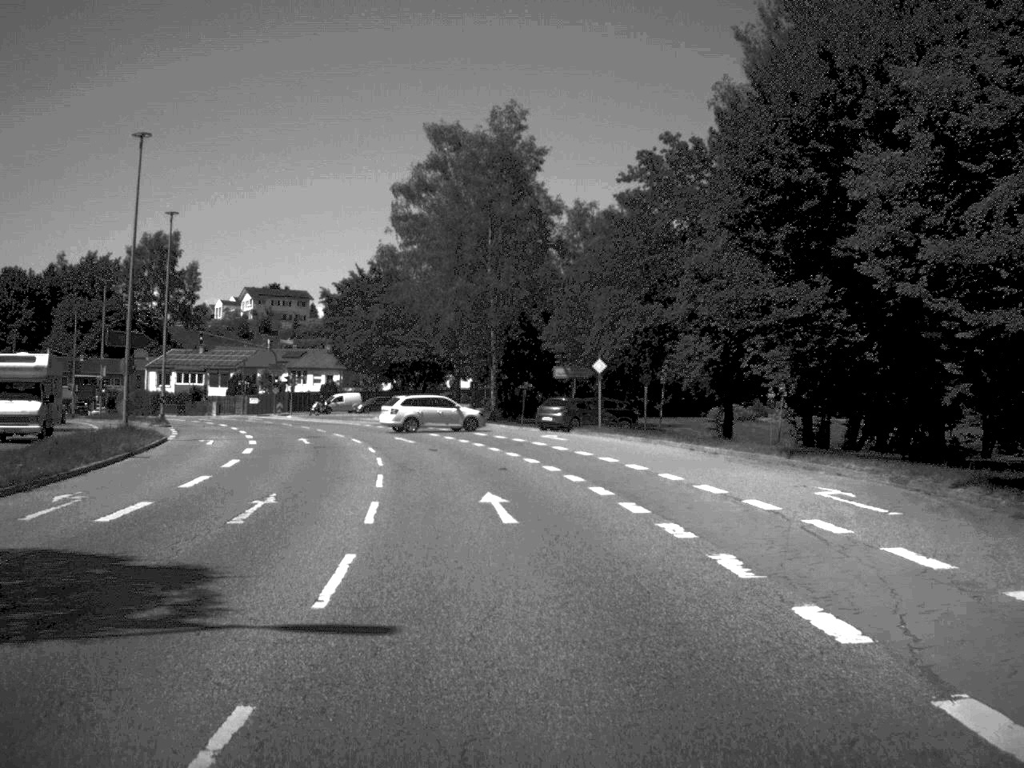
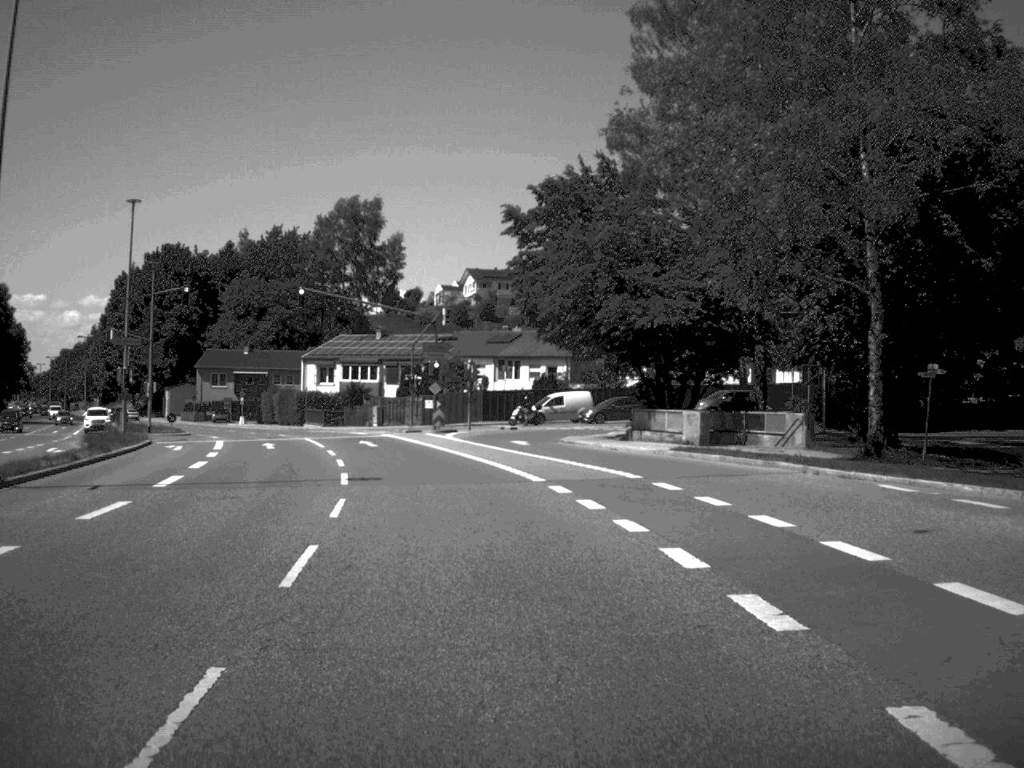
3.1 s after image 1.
(-3.9, +41.1) m; -11°
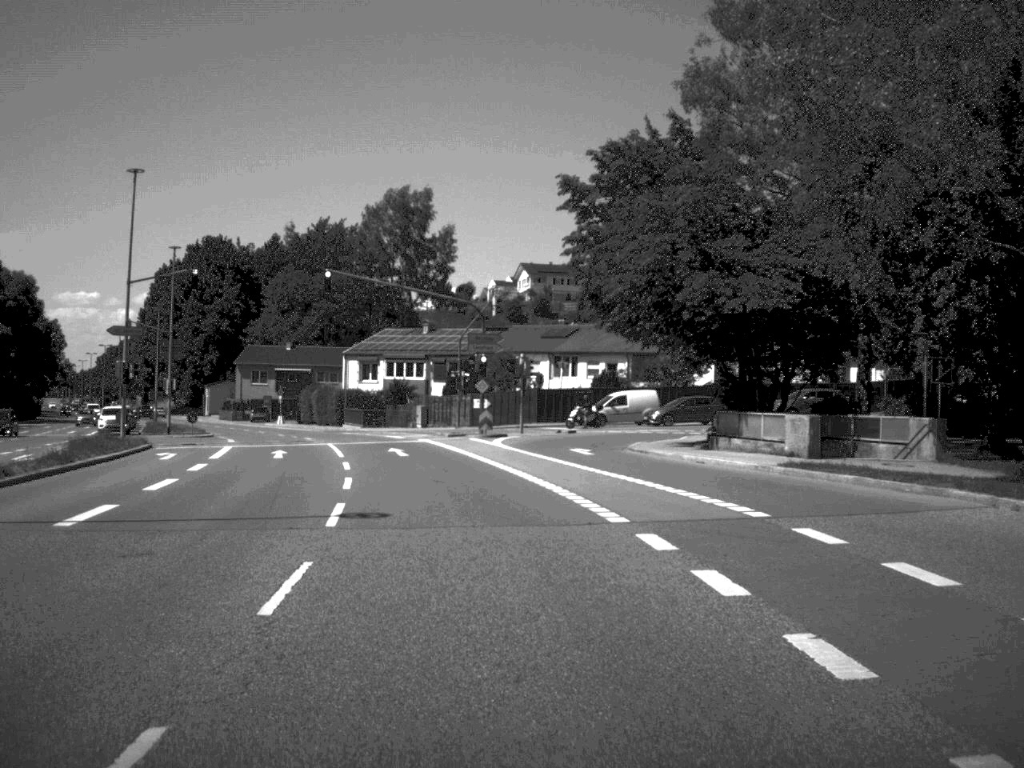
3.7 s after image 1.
(-0.2, +7.3) m; -2°
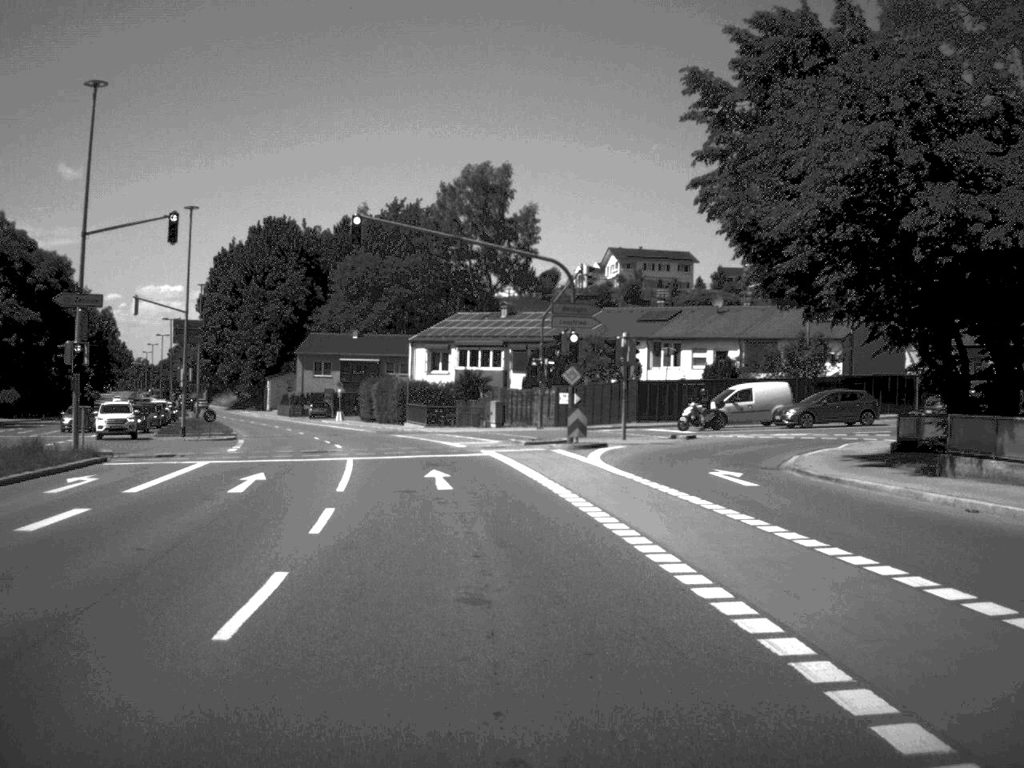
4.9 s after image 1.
(-0.5, +13.3) m; -4°
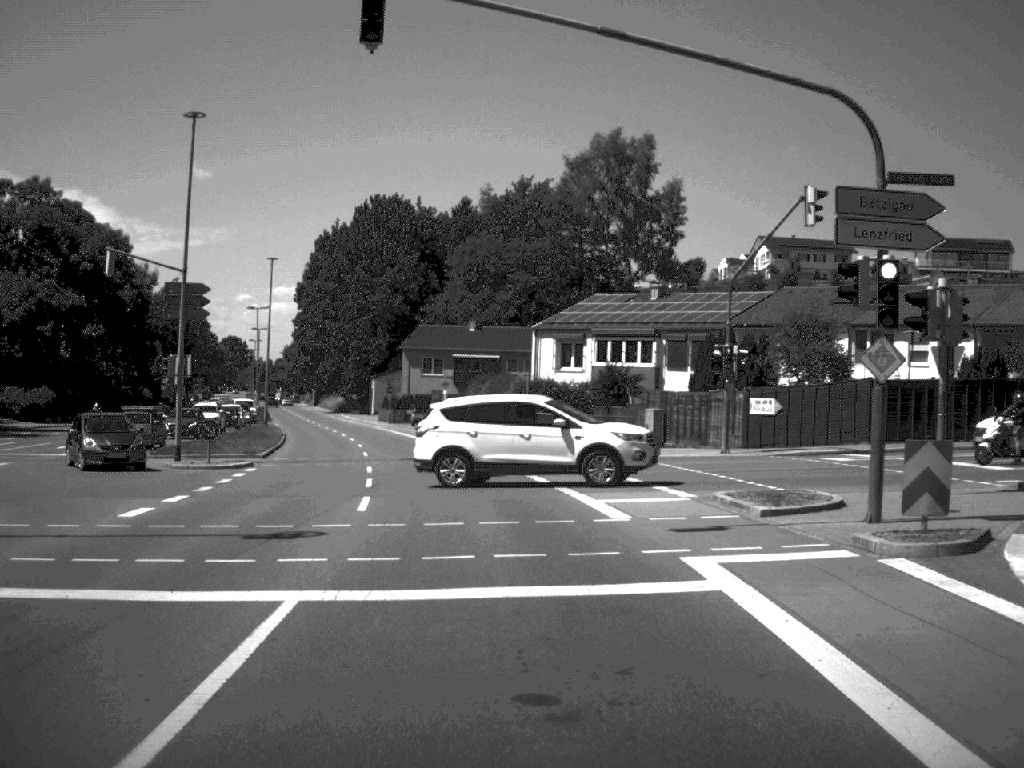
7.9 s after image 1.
(-1.2, +20.0) m; -6°
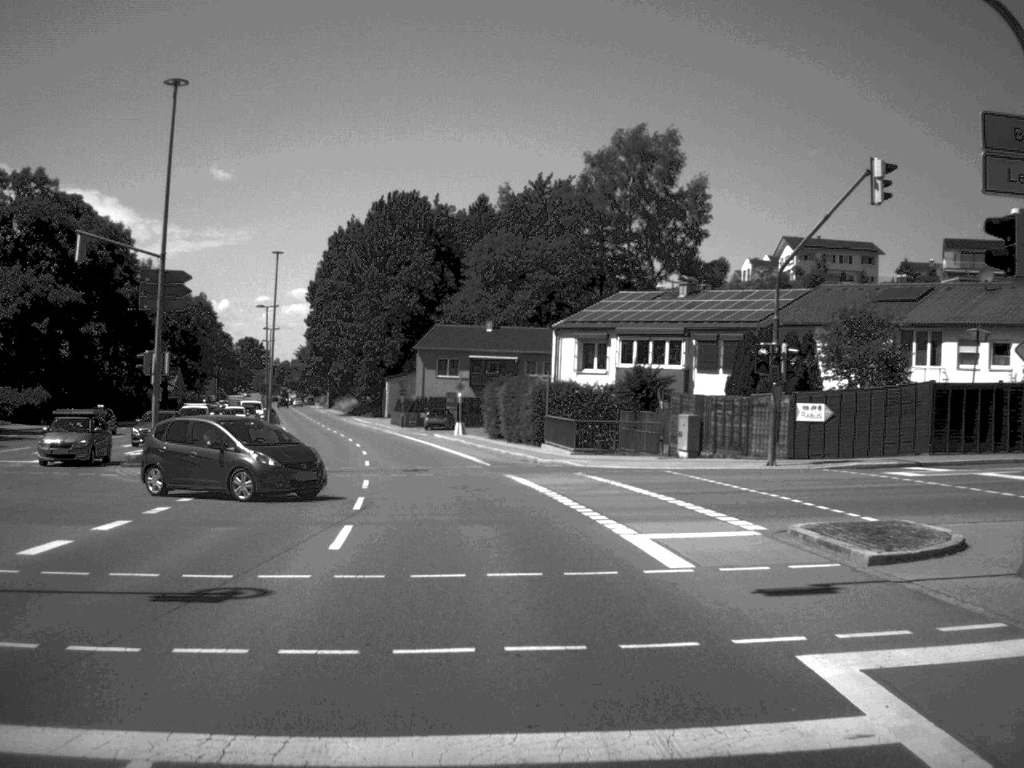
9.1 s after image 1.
(0.0, +4.3) m; -1°
